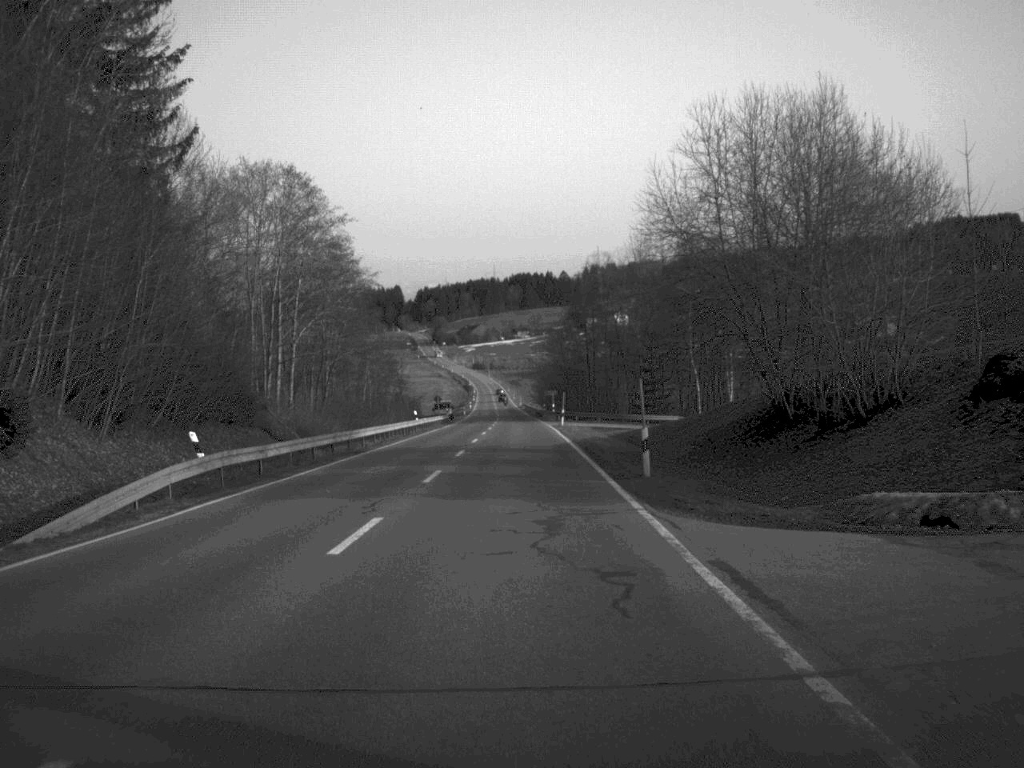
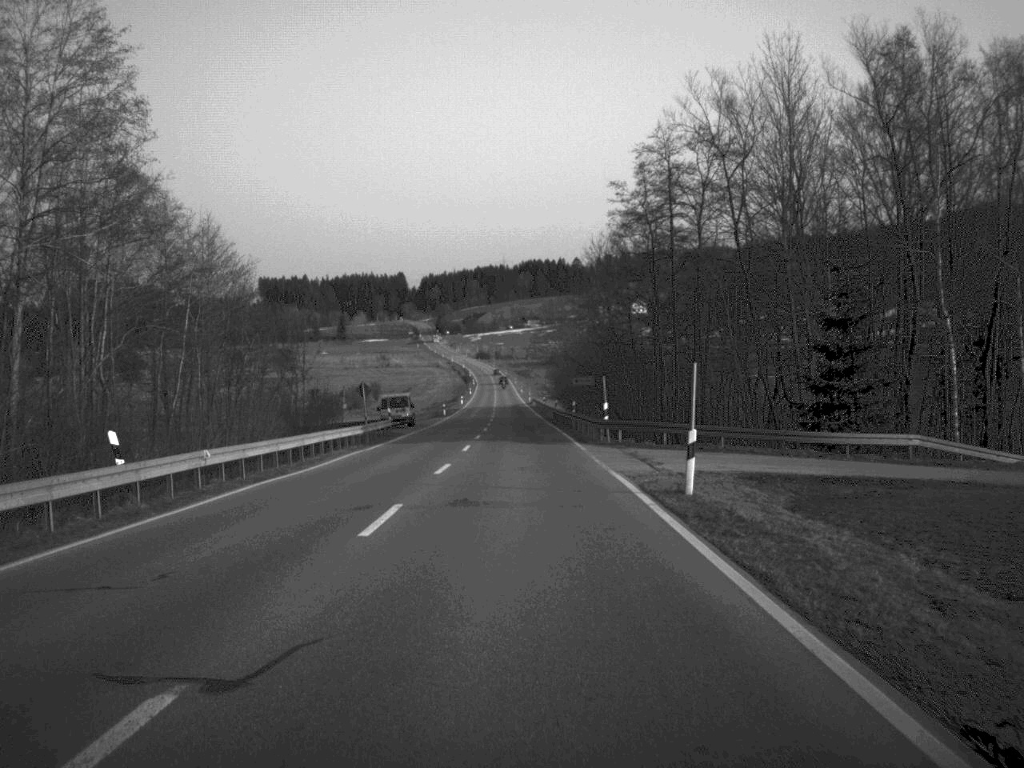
(-0.2, +58.0) m; 0°
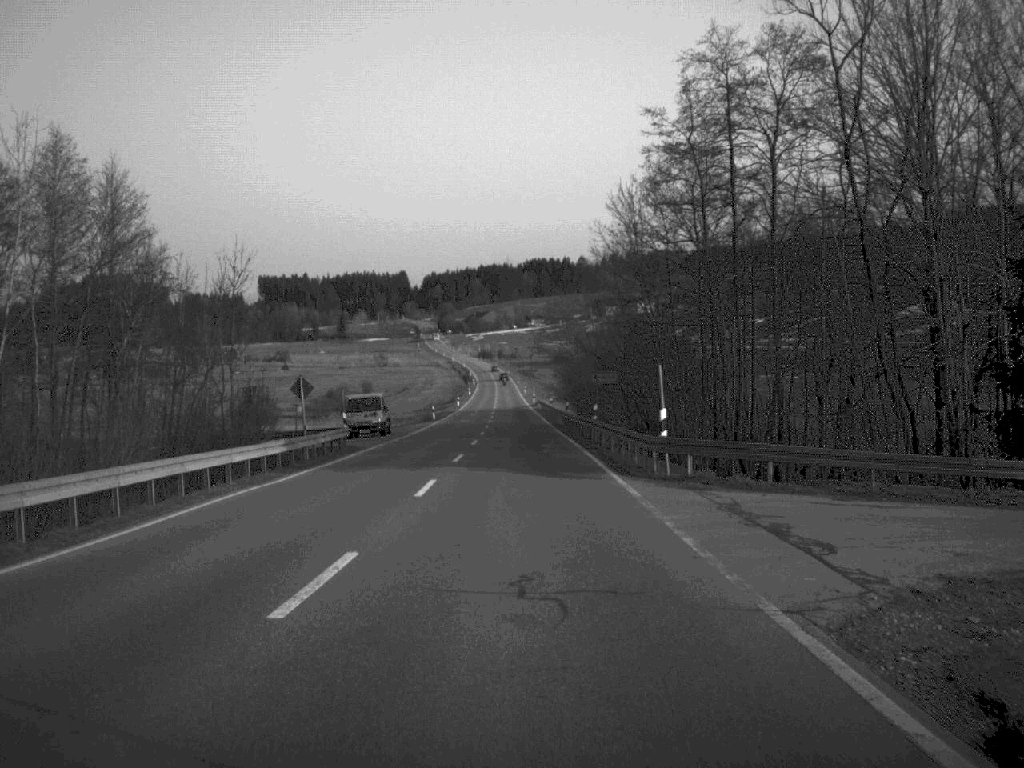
(0.0, +17.0) m; 0°
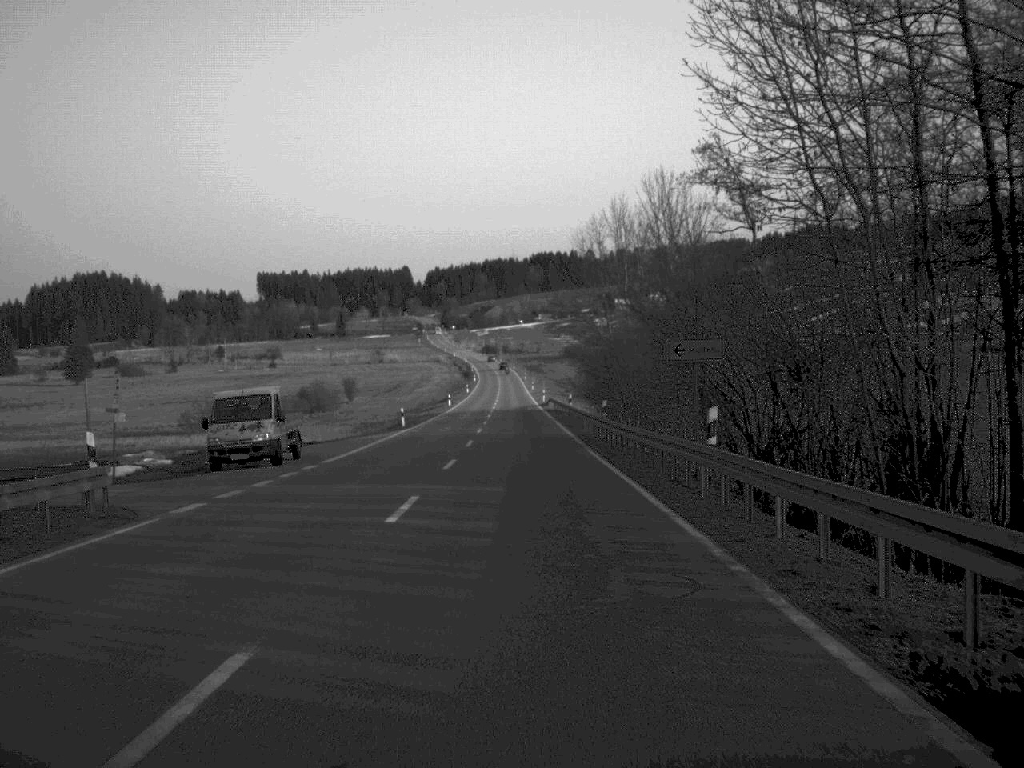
(-0.1, +28.6) m; 0°
